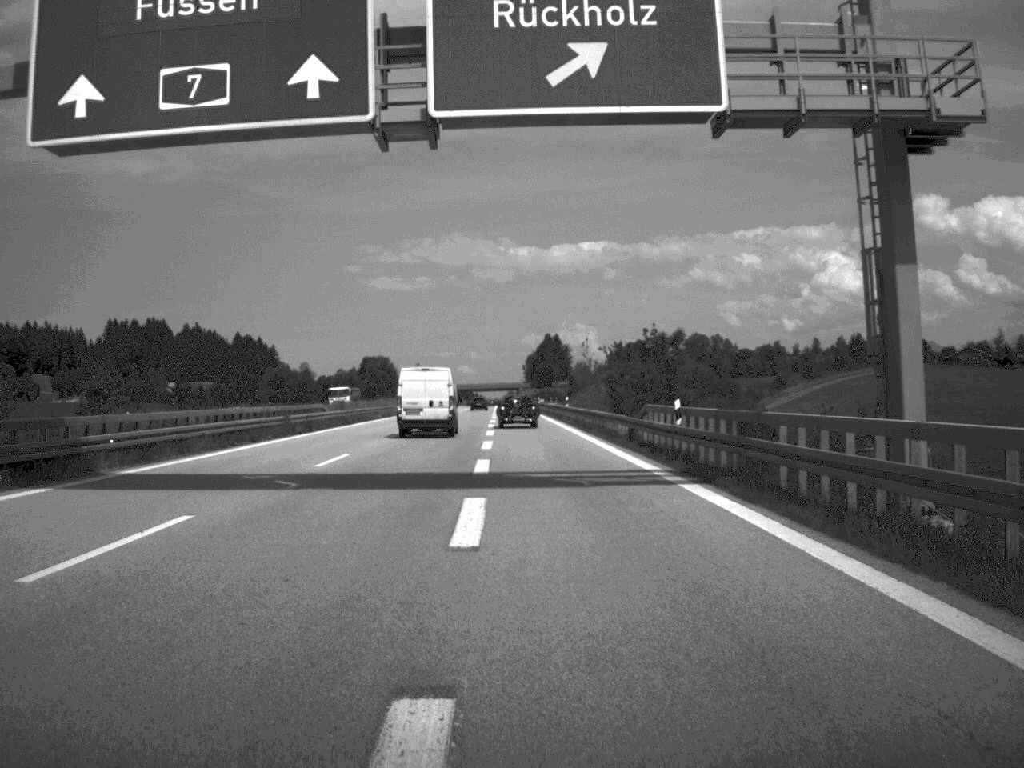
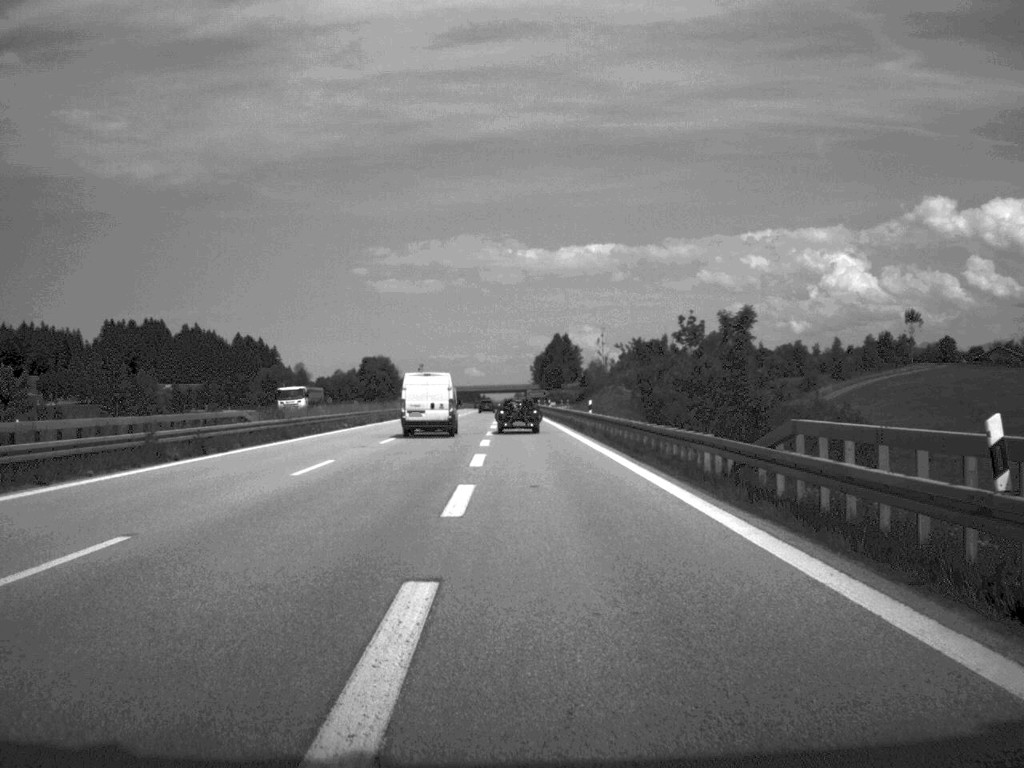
(-0.1, +19.4) m; 0°
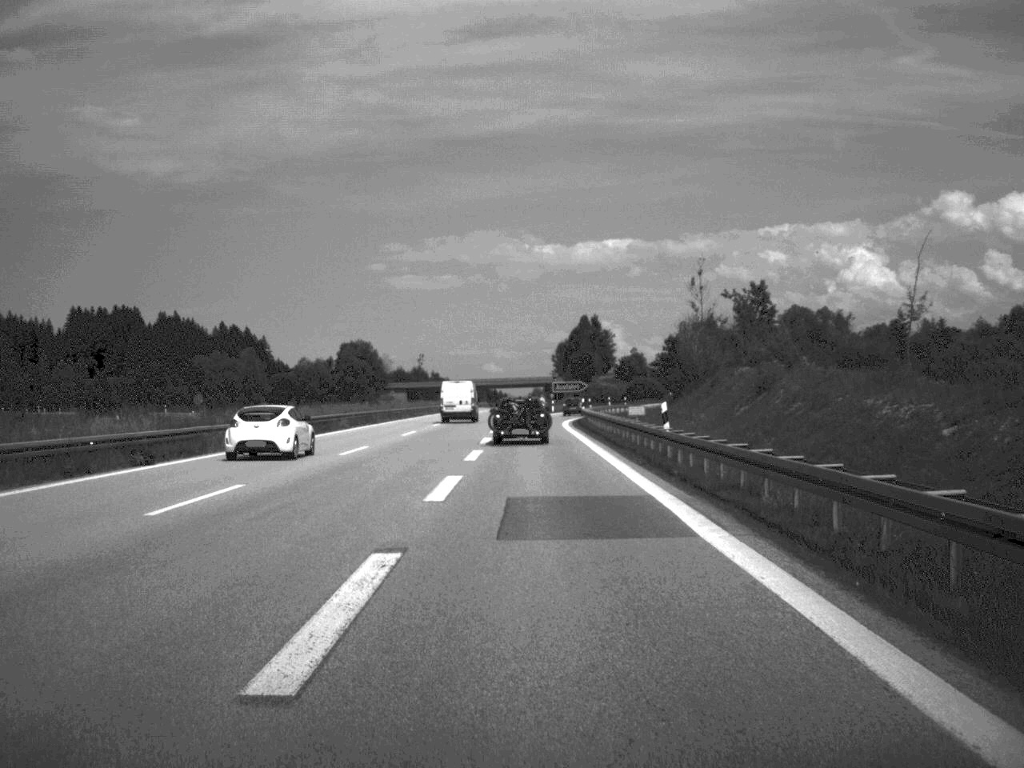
(-0.6, +80.3) m; -1°
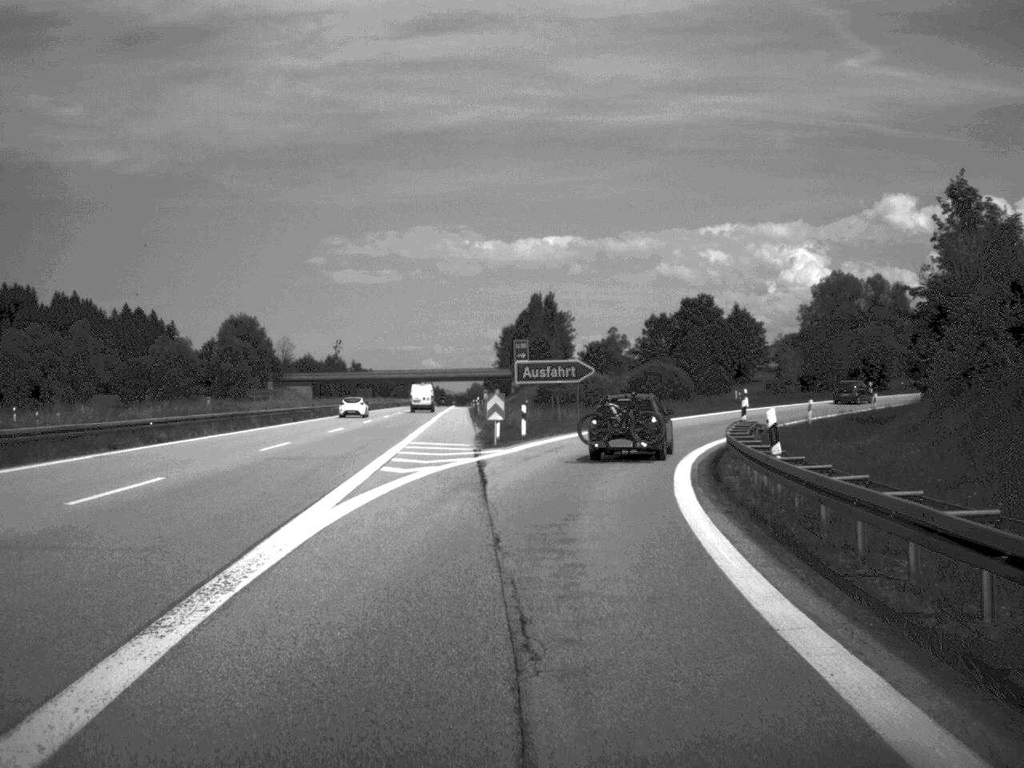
(+0.4, +70.3) m; +3°
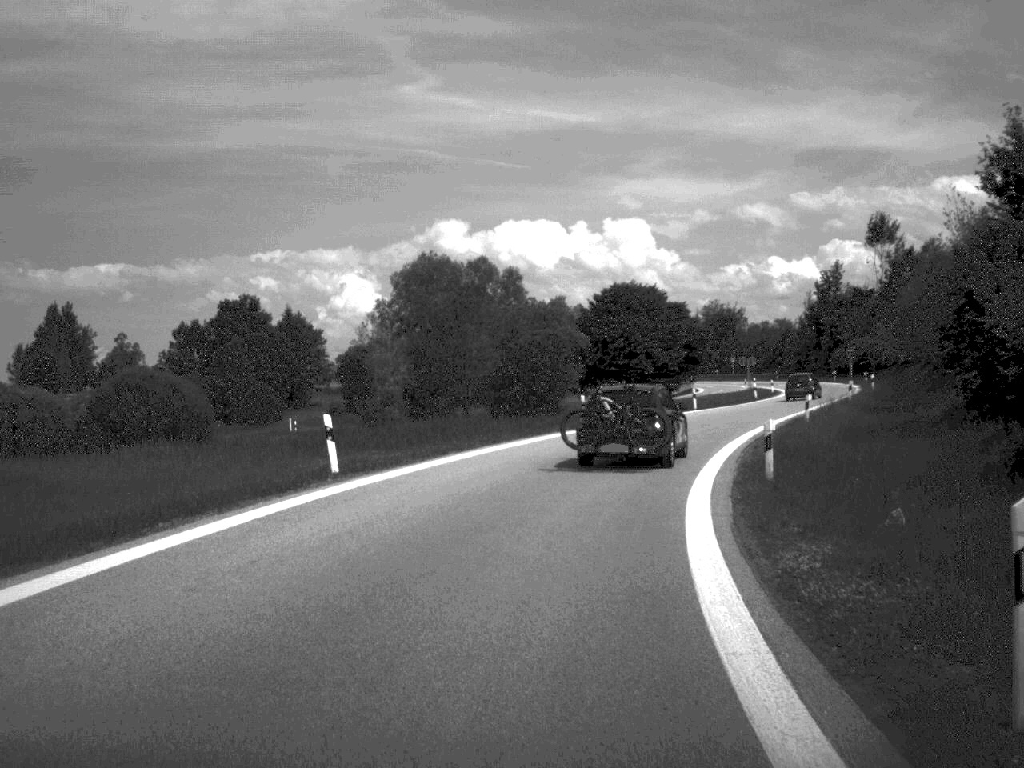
(+7.6, +47.8) m; +20°
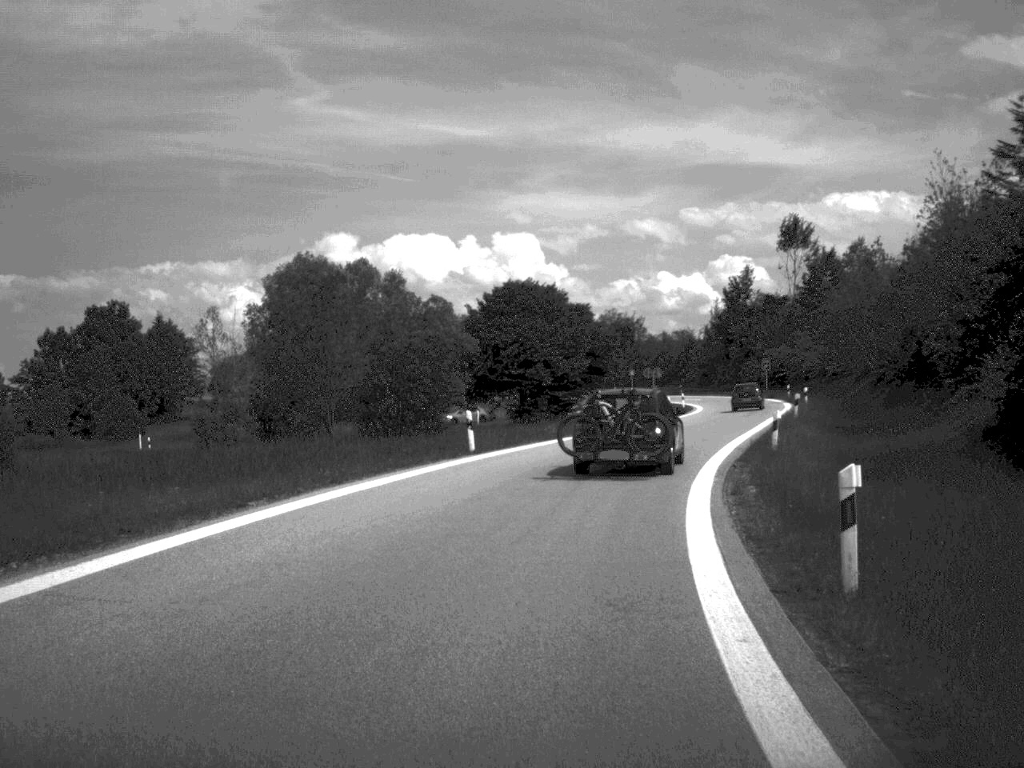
(+0.5, +10.8) m; +5°
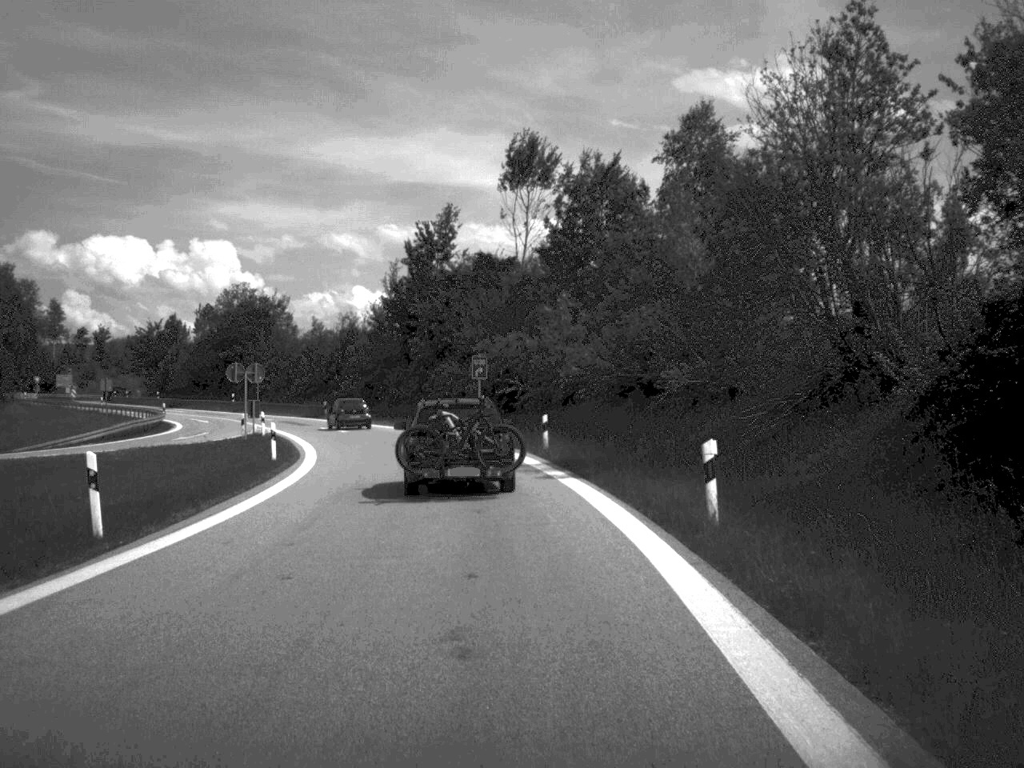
(+8.9, +52.9) m; +13°
